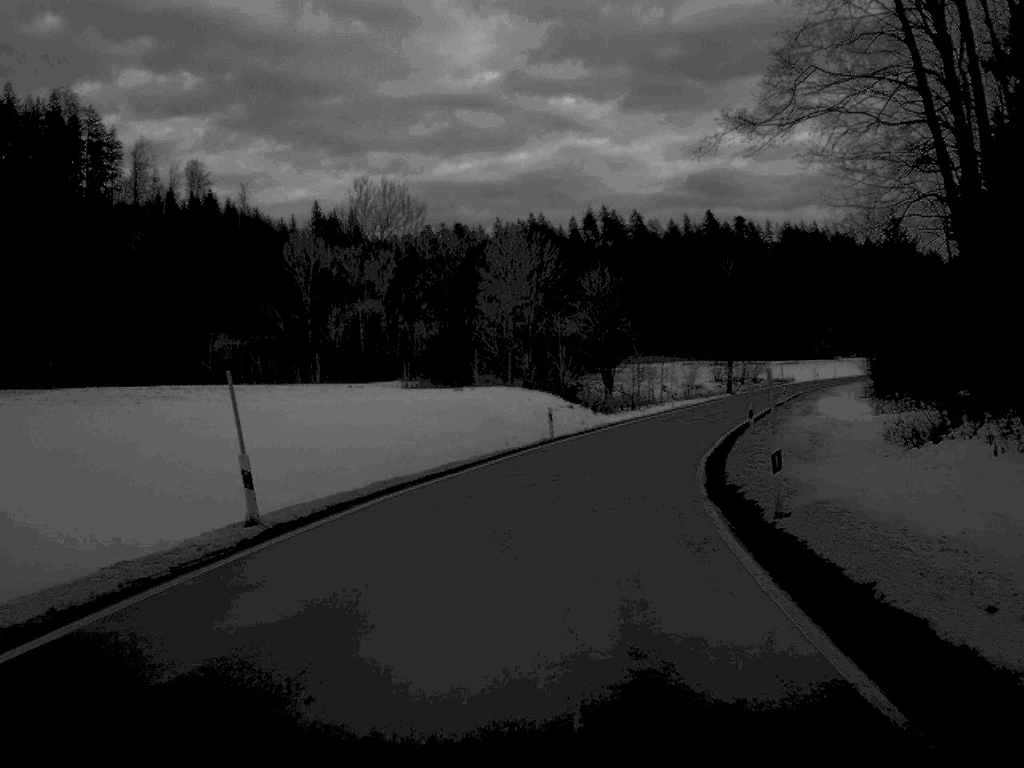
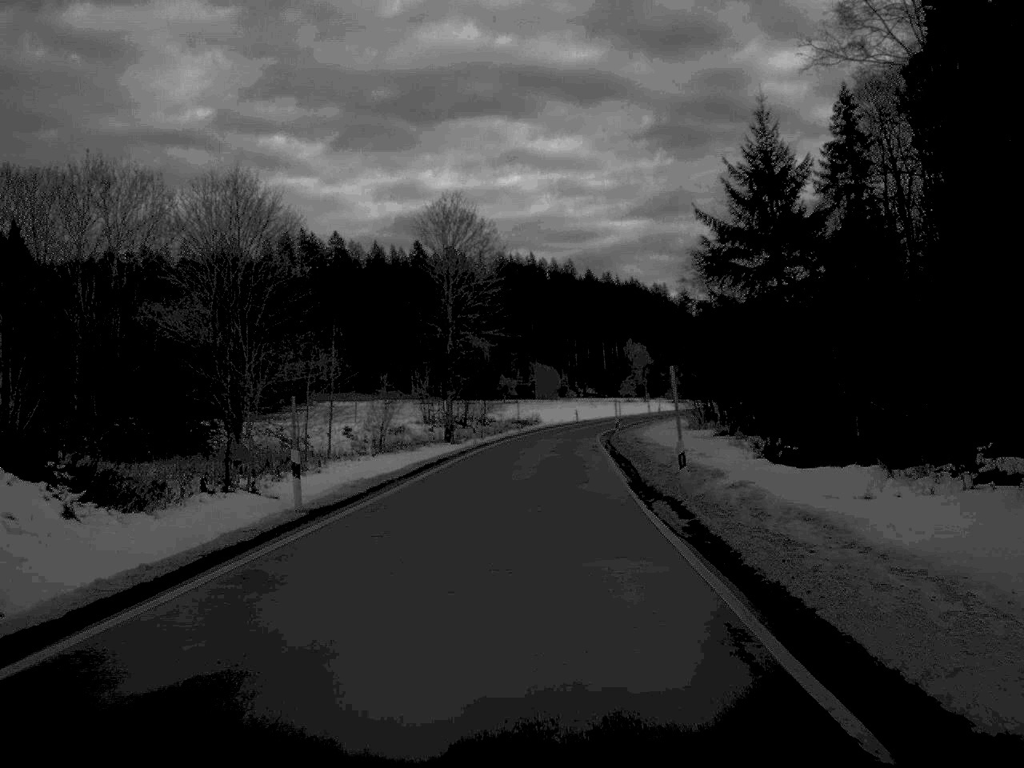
(+6.8, +50.7) m; +13°
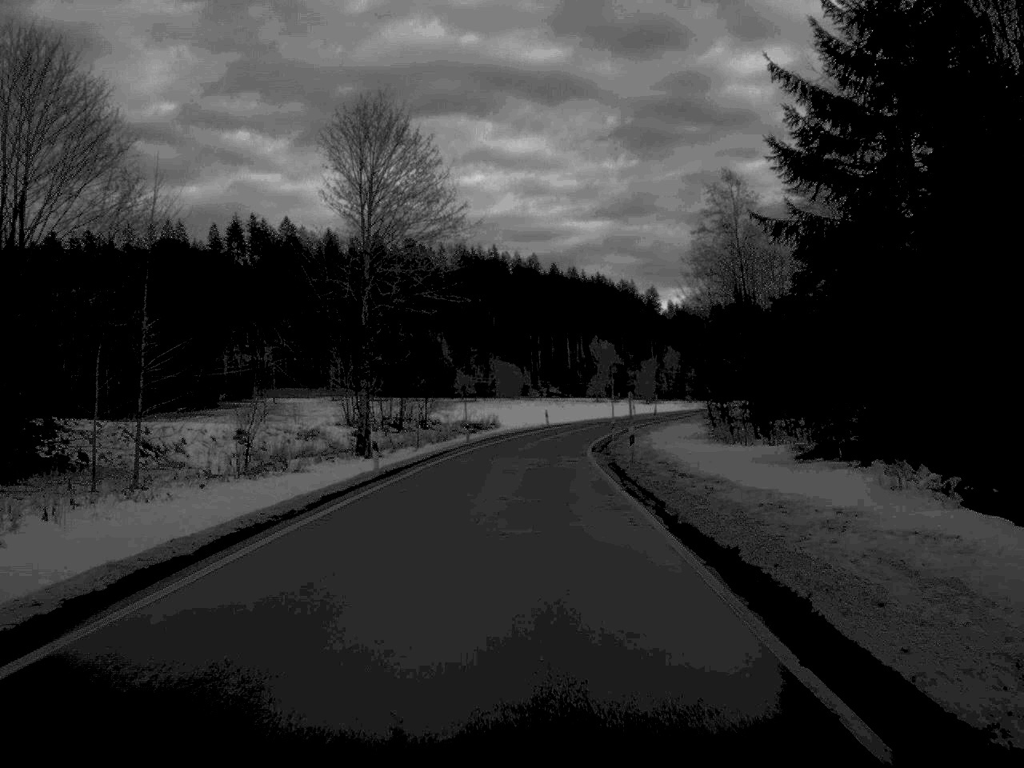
(+0.4, +25.8) m; +2°
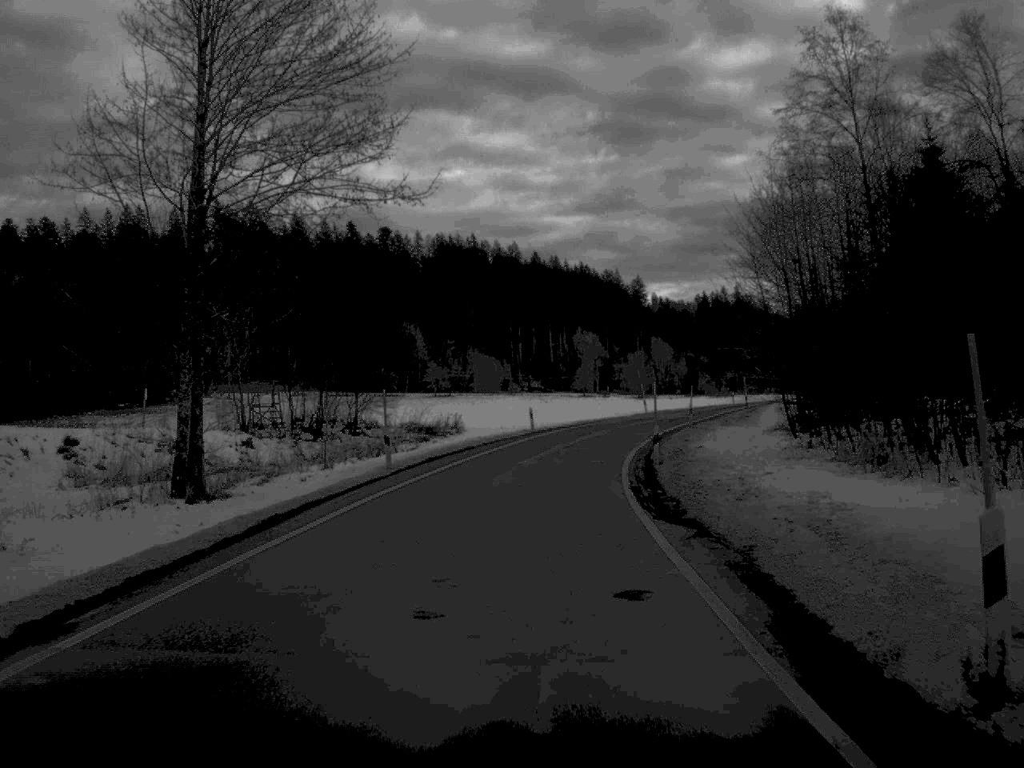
(+0.2, +26.3) m; +1°
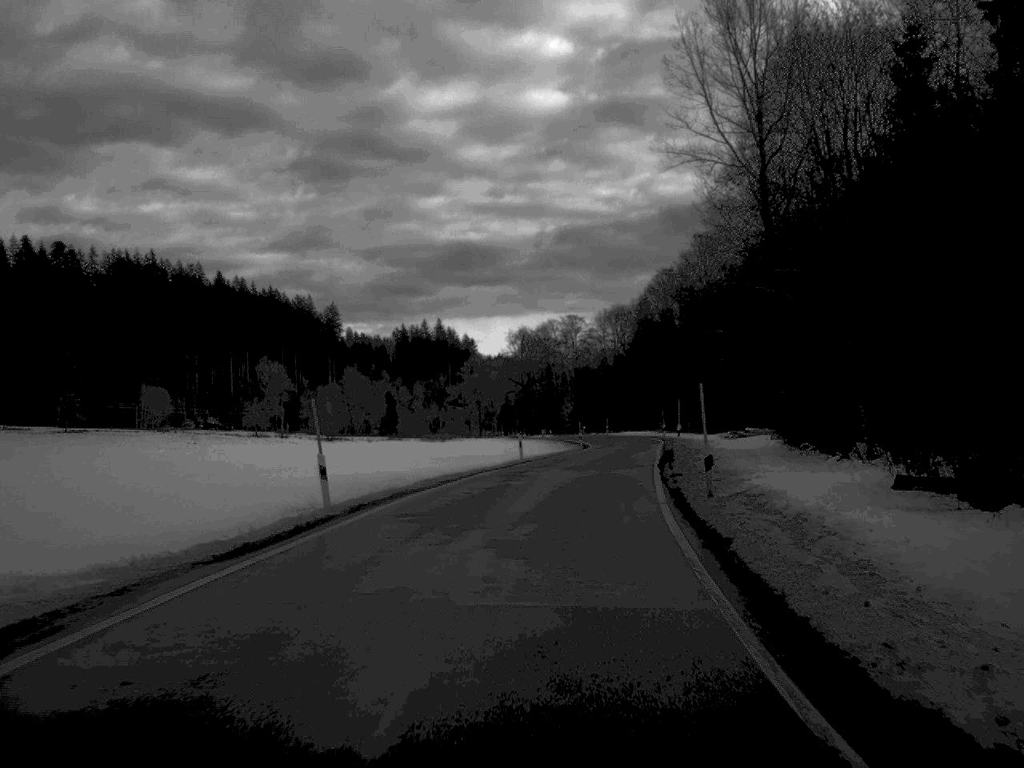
(+6.0, +60.1) m; +14°
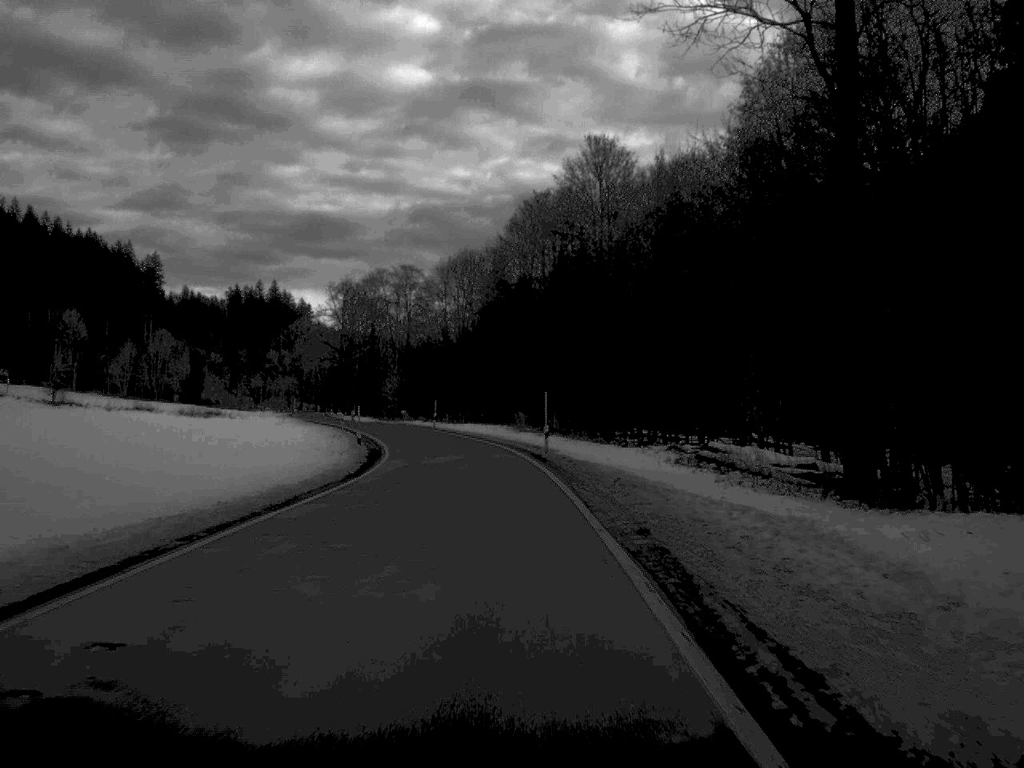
(+4.2, +53.4) m; +6°
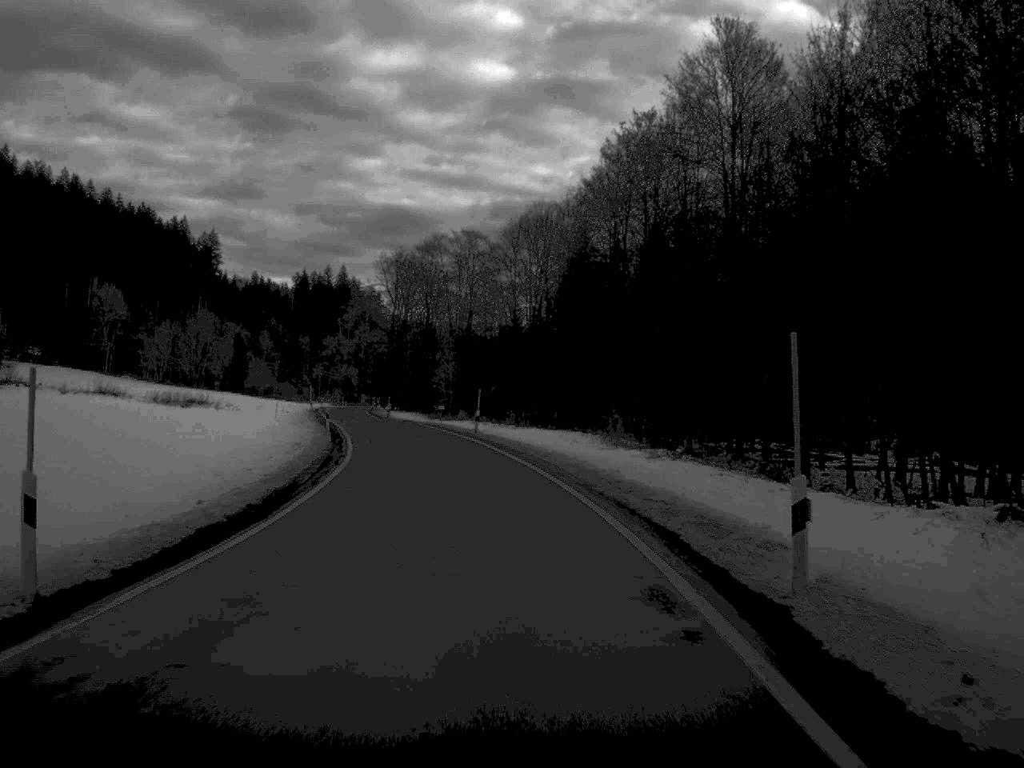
(-0.9, +33.0) m; -4°
